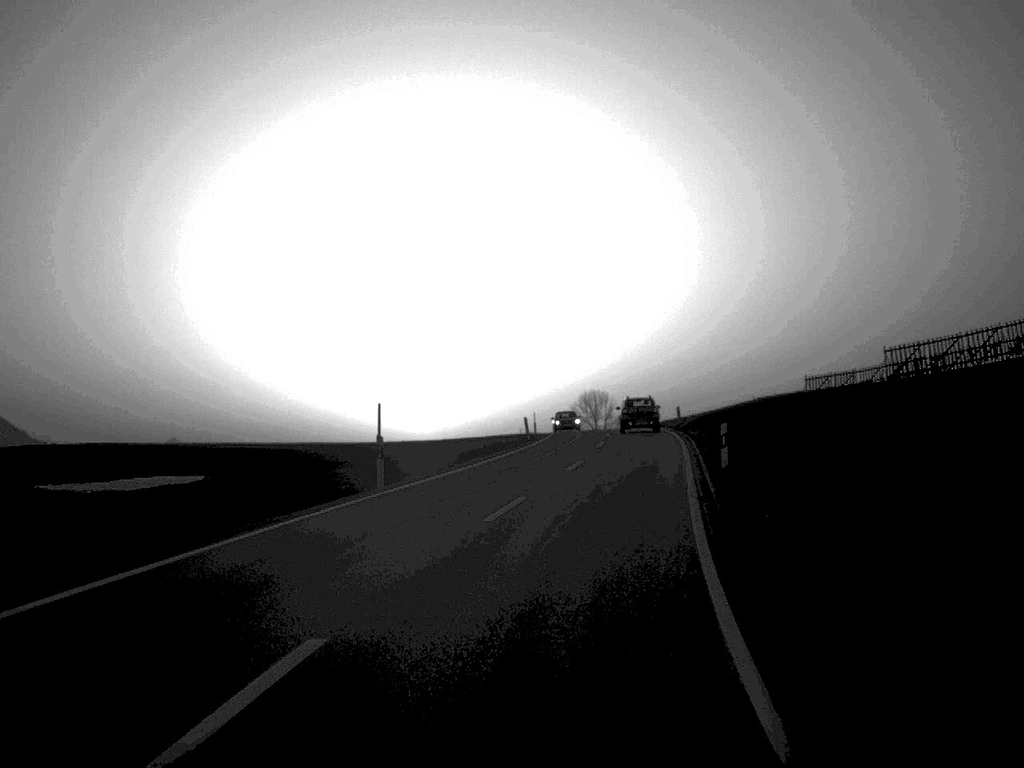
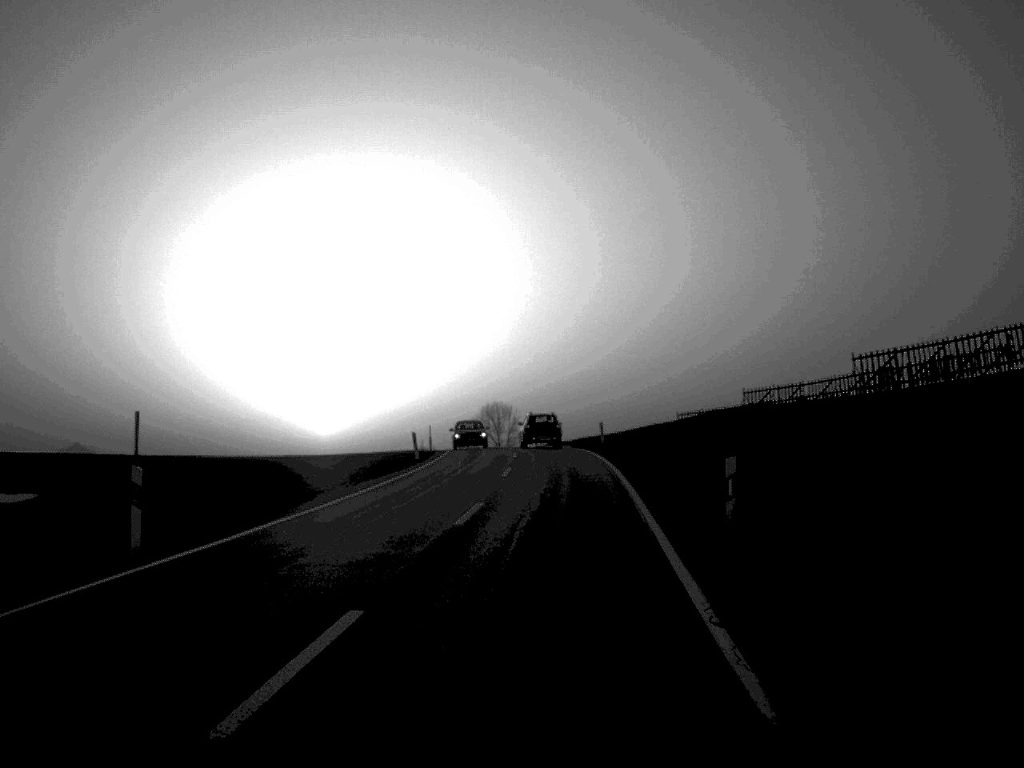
(+0.4, +10.7) m; +4°
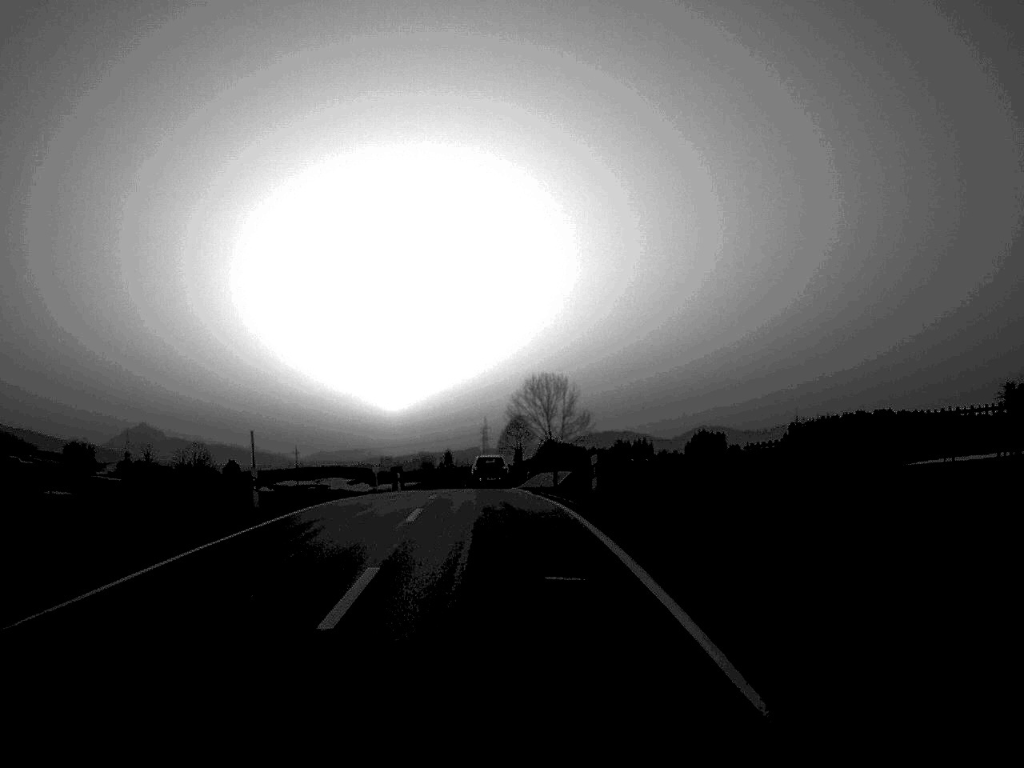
(+0.4, +57.0) m; -3°
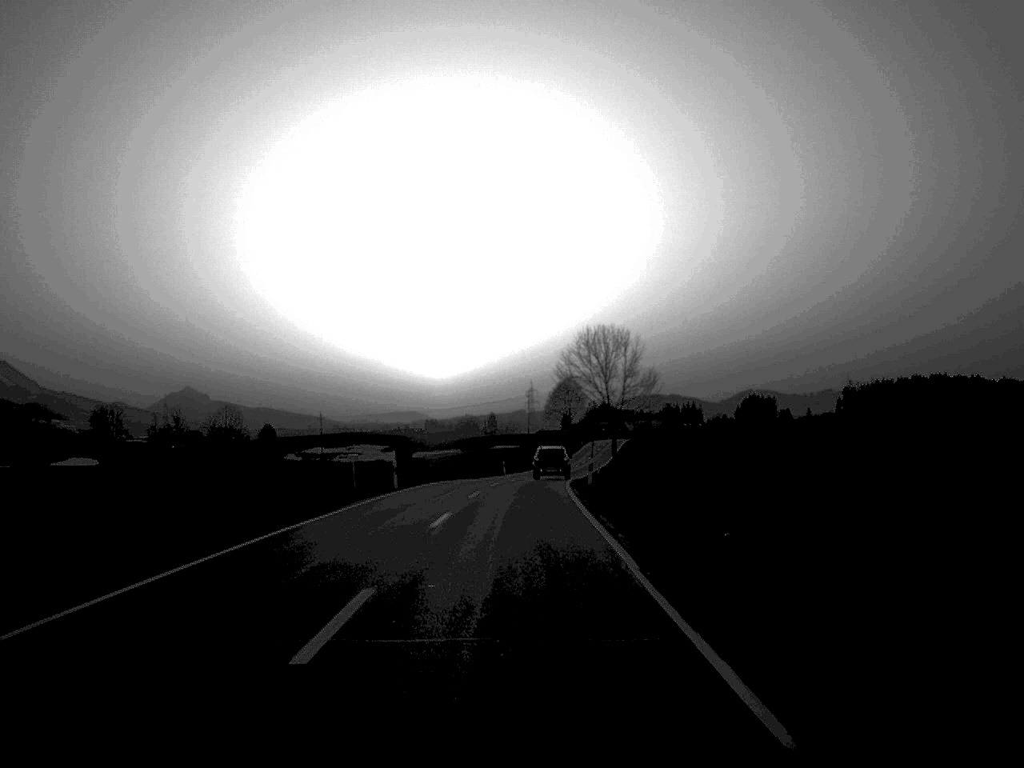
(-0.5, +23.7) m; -2°
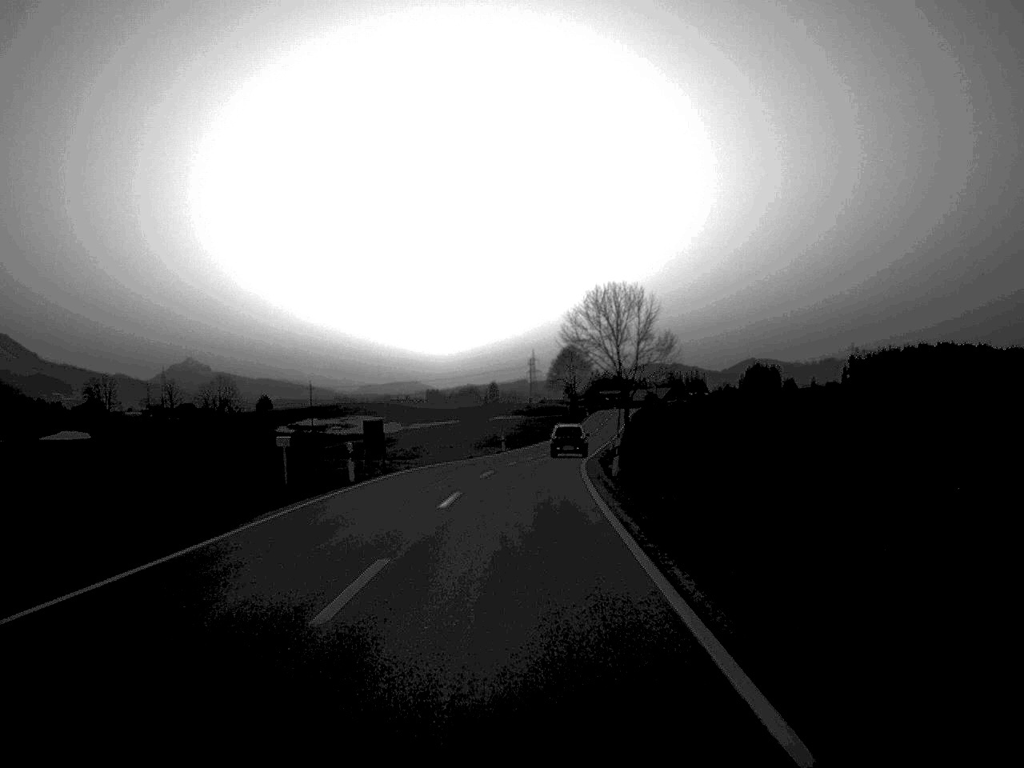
(0.0, +11.9) m; 0°
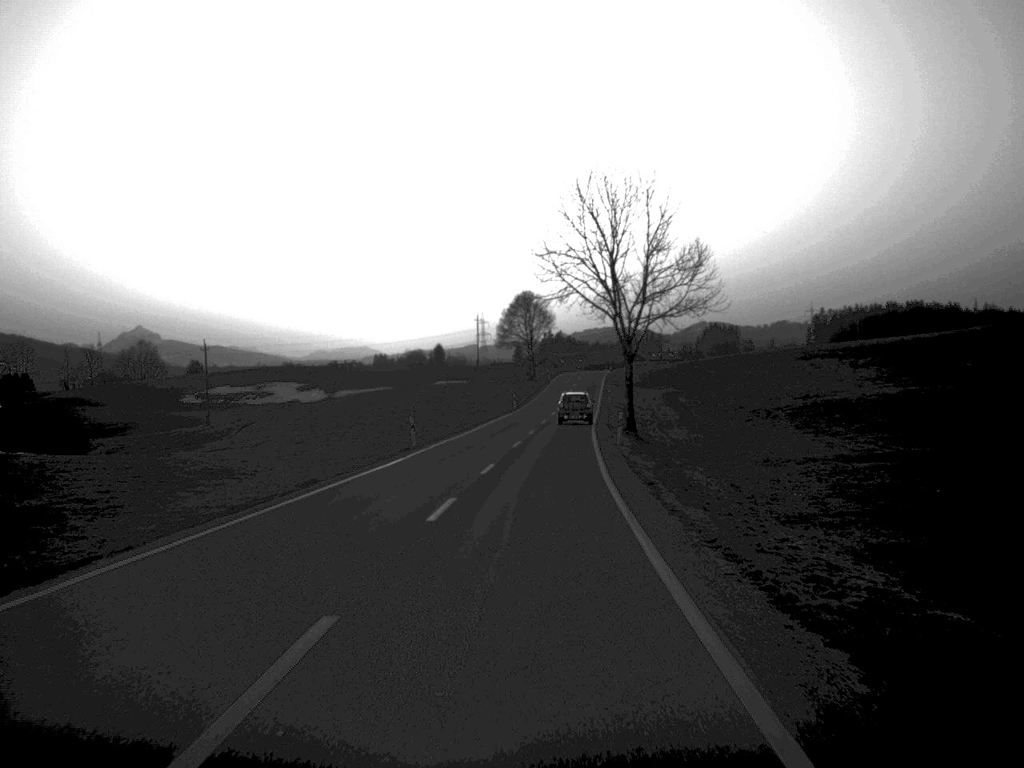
(+0.6, +39.2) m; +2°
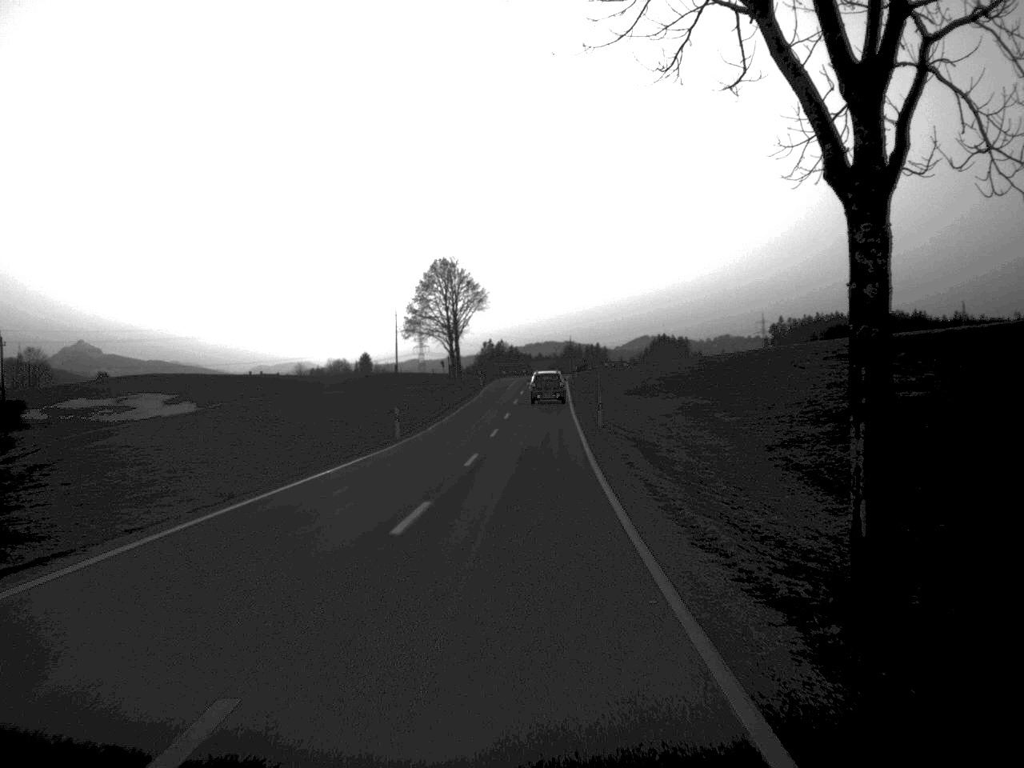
(+1.5, +49.5) m; +3°
